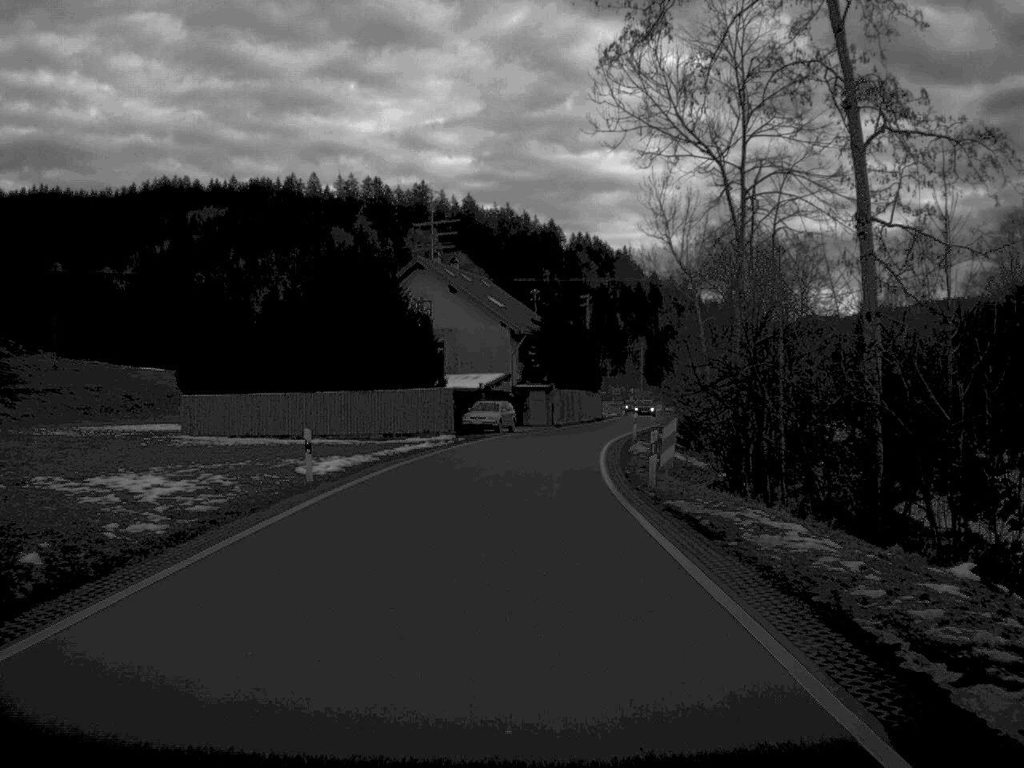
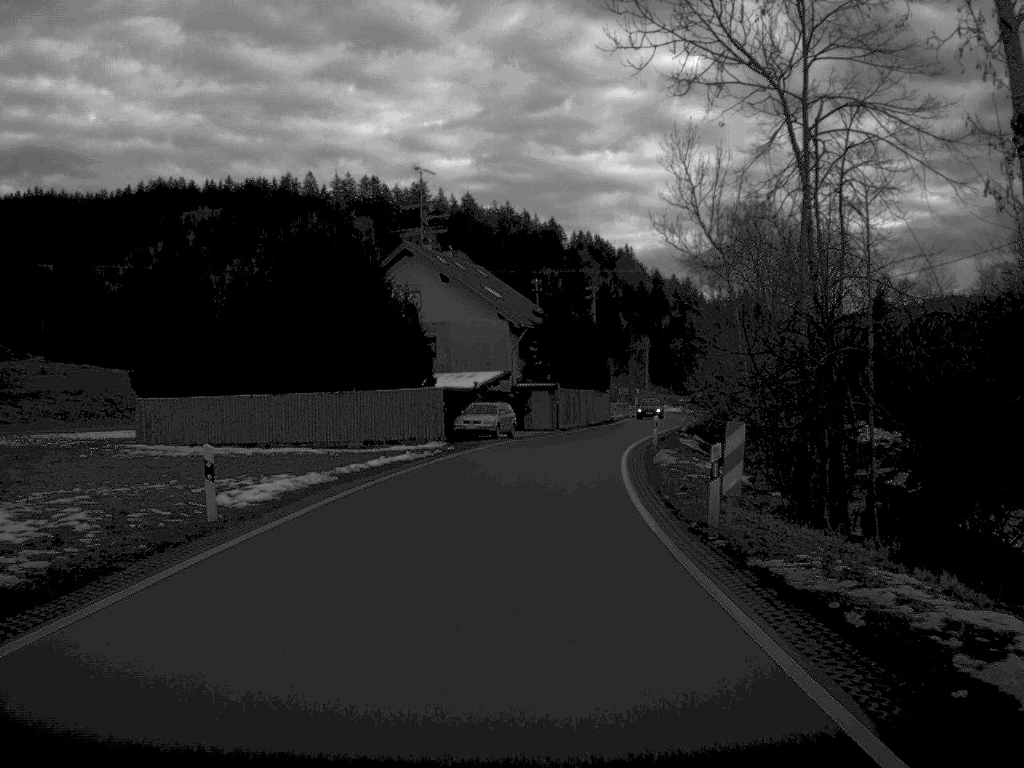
(0.0, +7.8) m; 0°
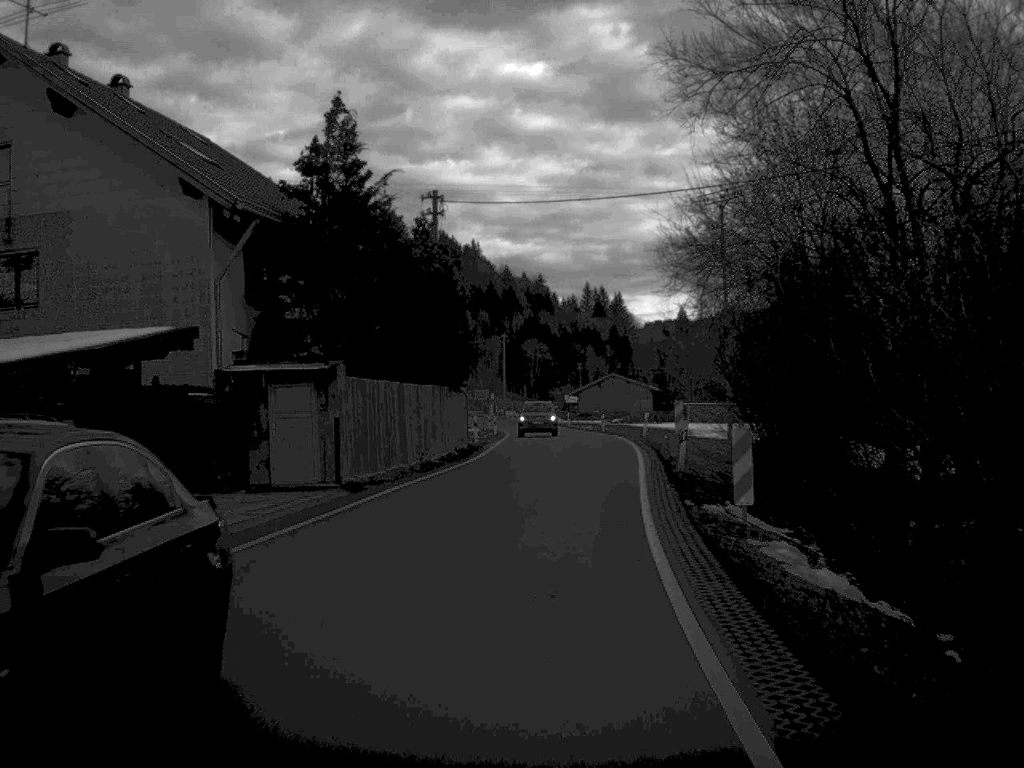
(+2.1, +40.9) m; +7°
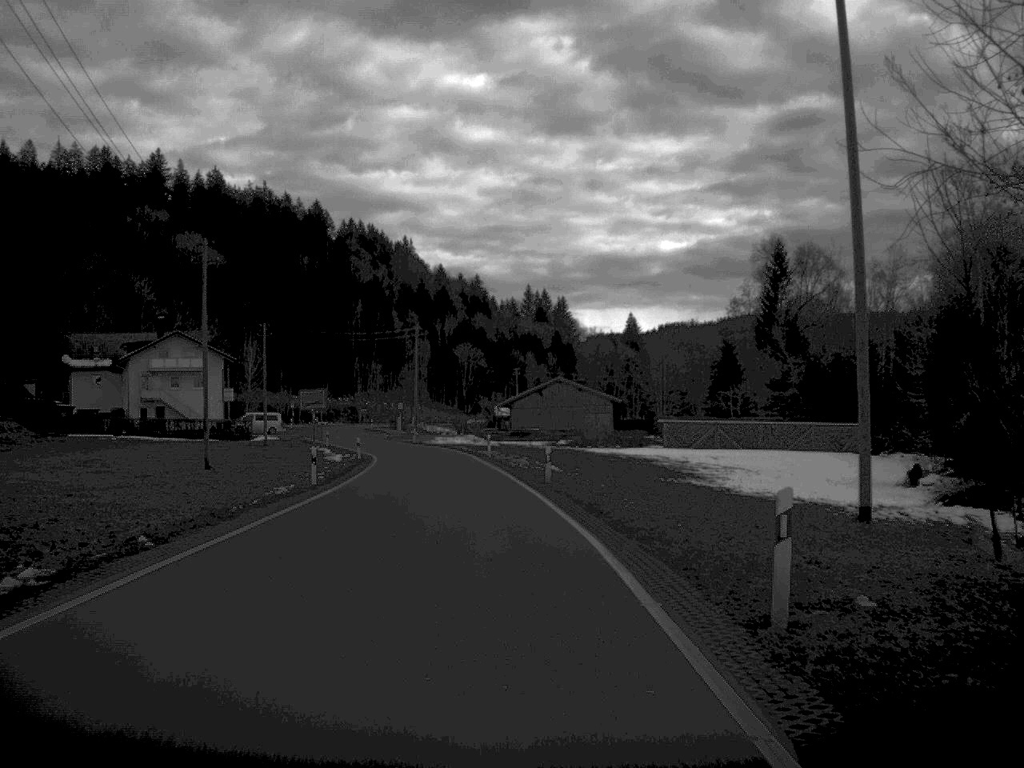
(+2.1, +40.9) m; +2°
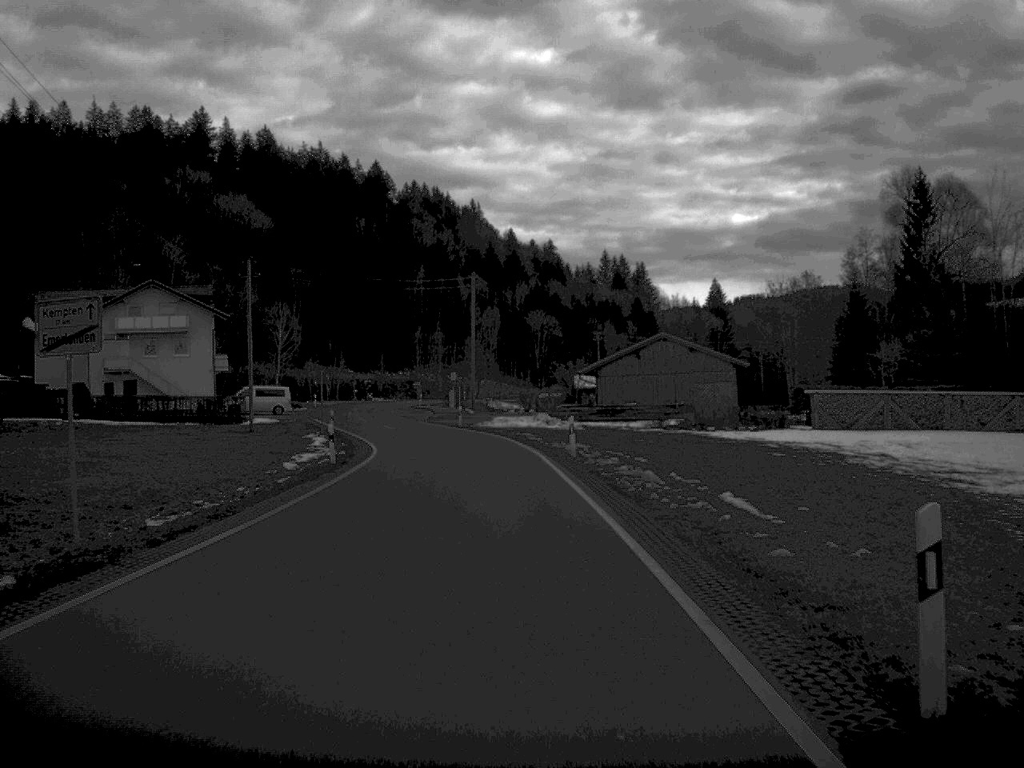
(-1.0, +29.2) m; -3°
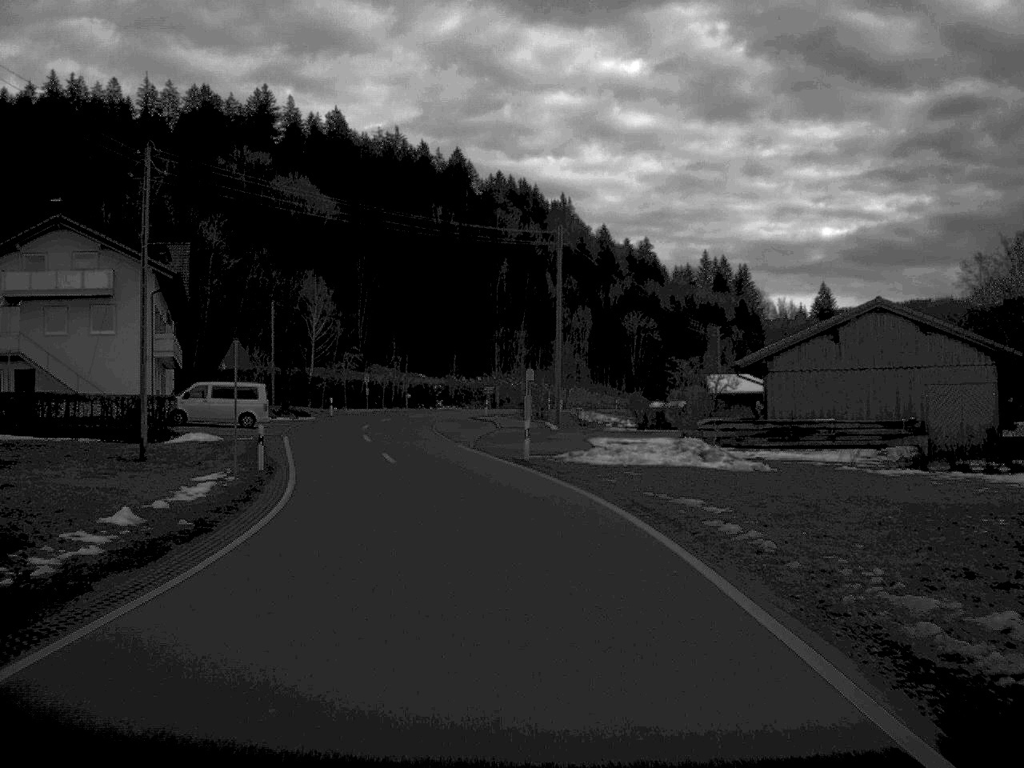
(-1.1, +32.5) m; -4°
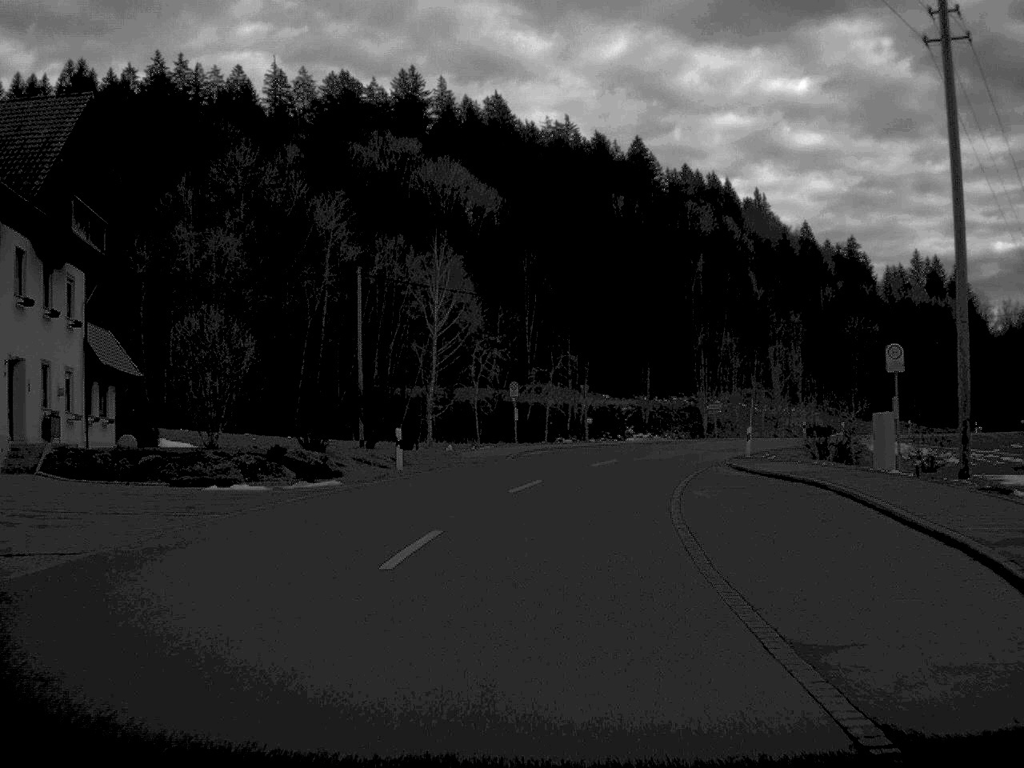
(-4.0, +44.5) m; -8°
